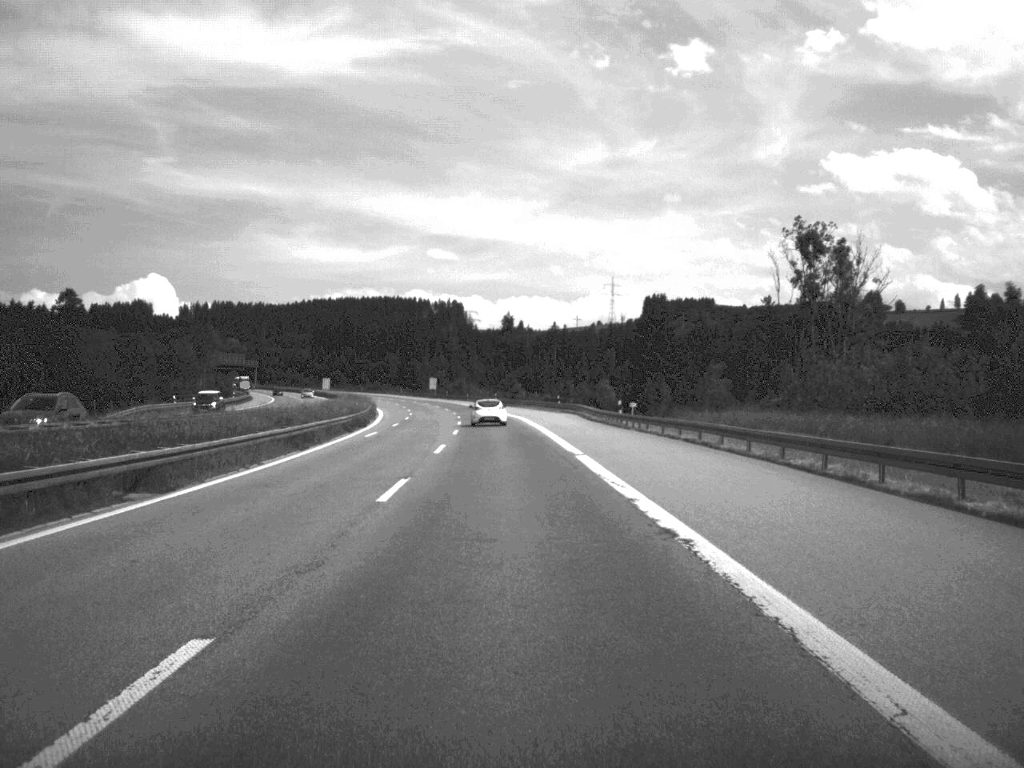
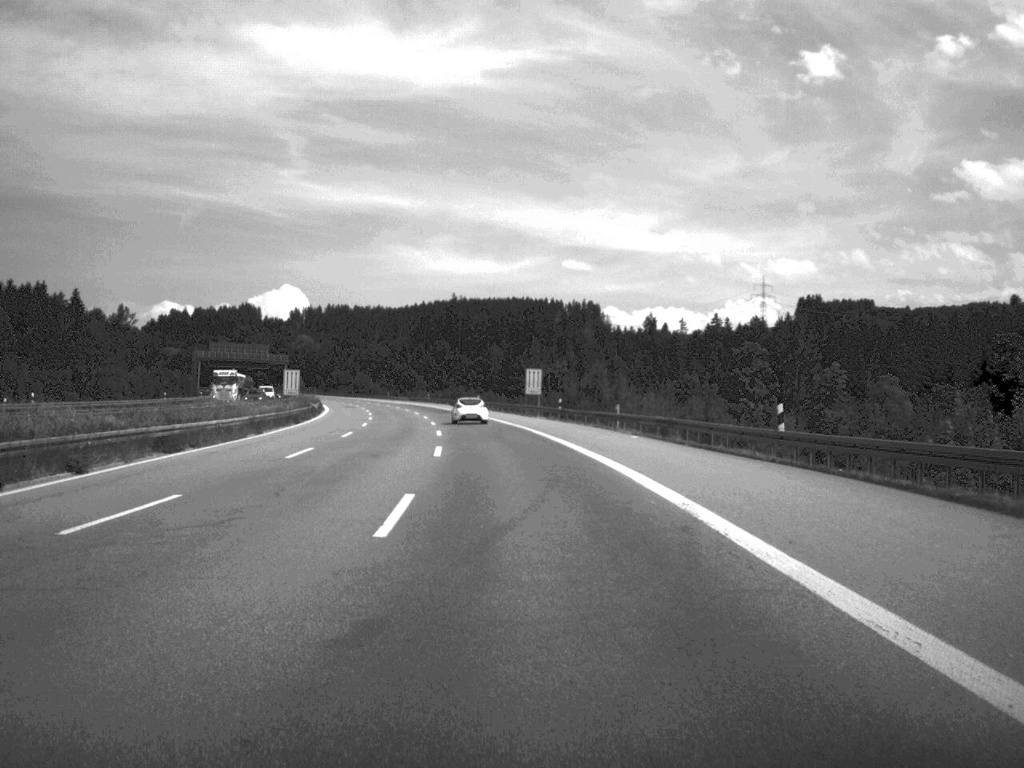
(-6.4, +125.8) m; -6°
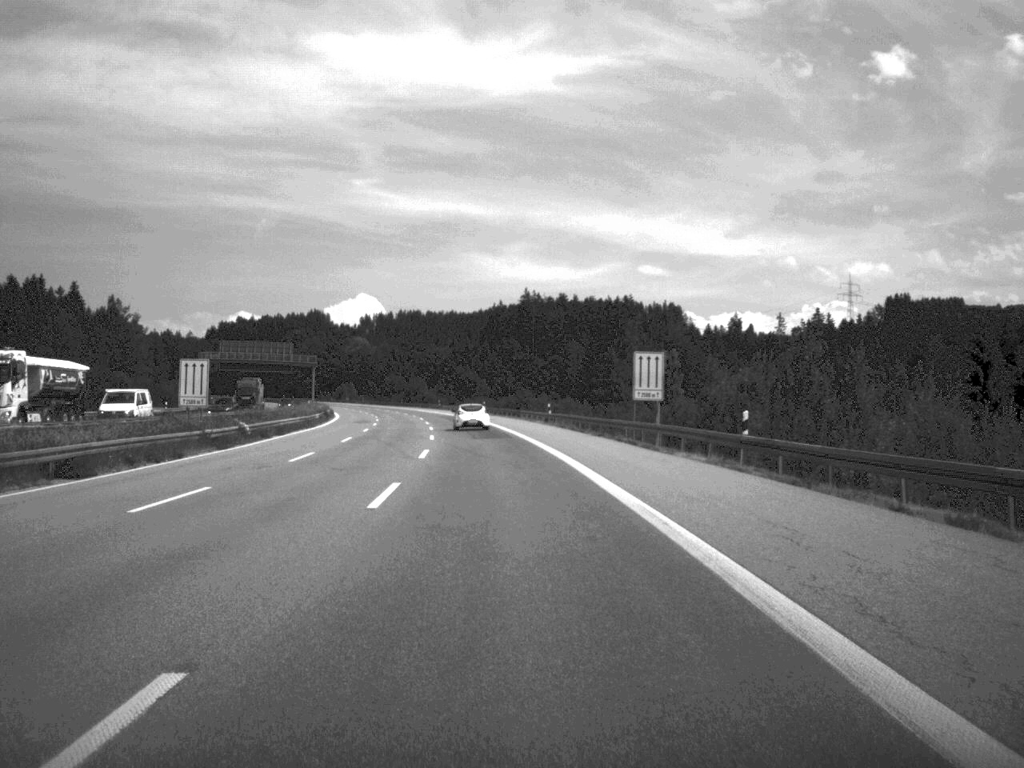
(-1.4, +47.2) m; -4°
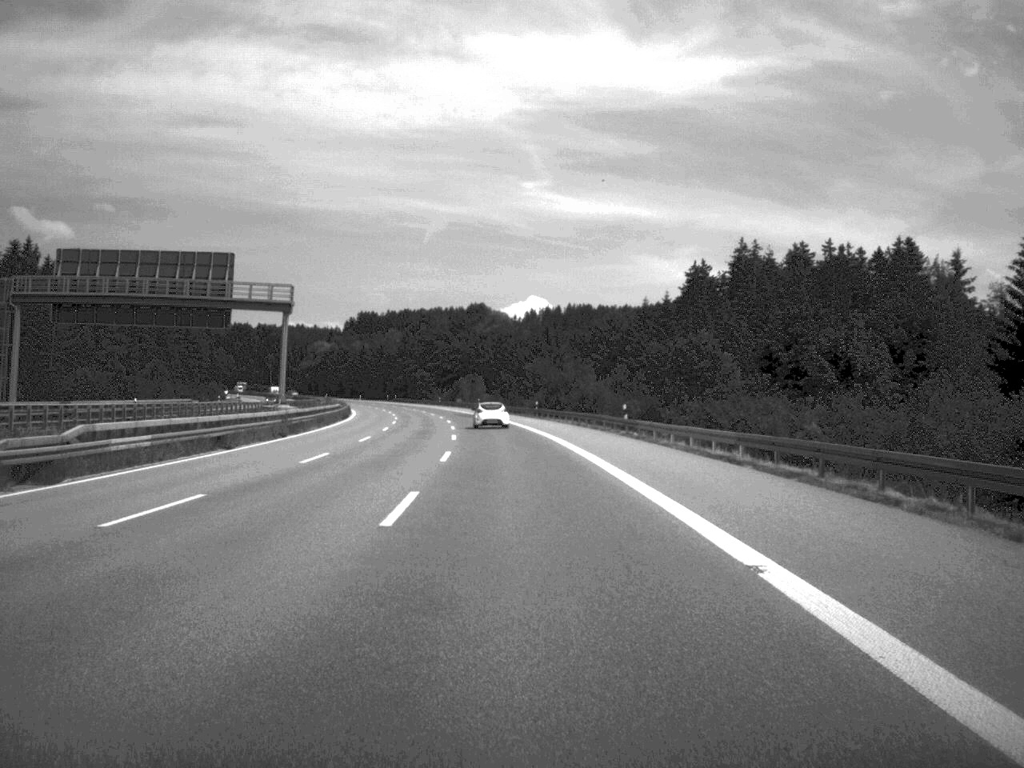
(-9.1, +123.3) m; -8°
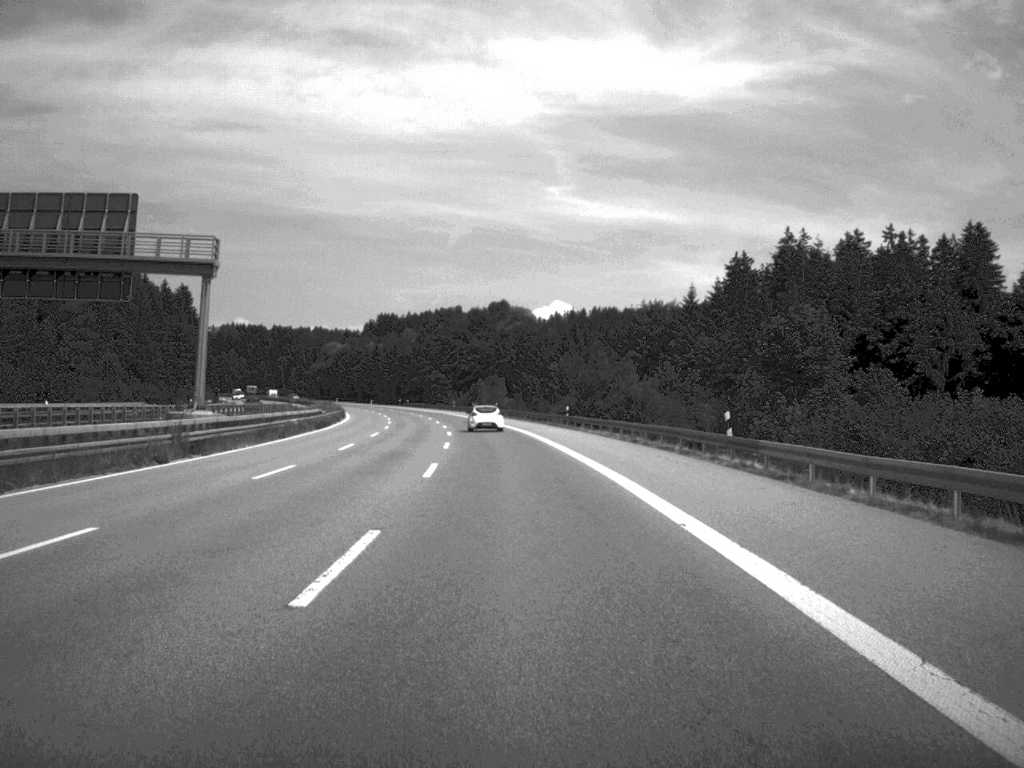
(-0.2, +23.4) m; -1°
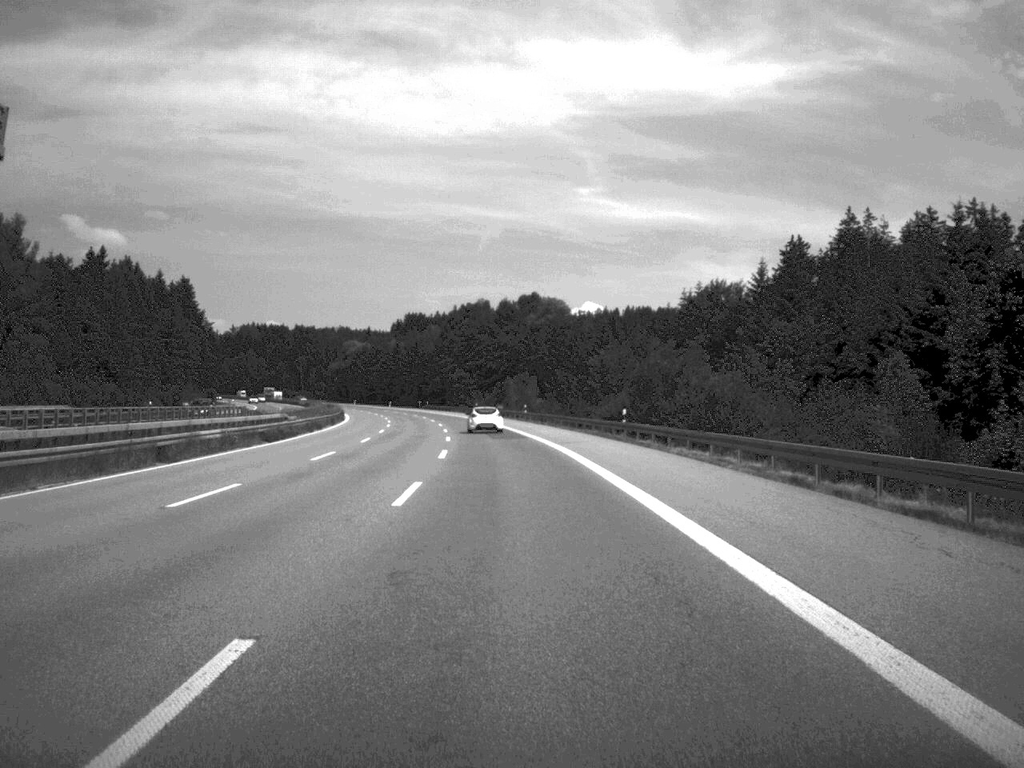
(-0.3, +24.5) m; -1°
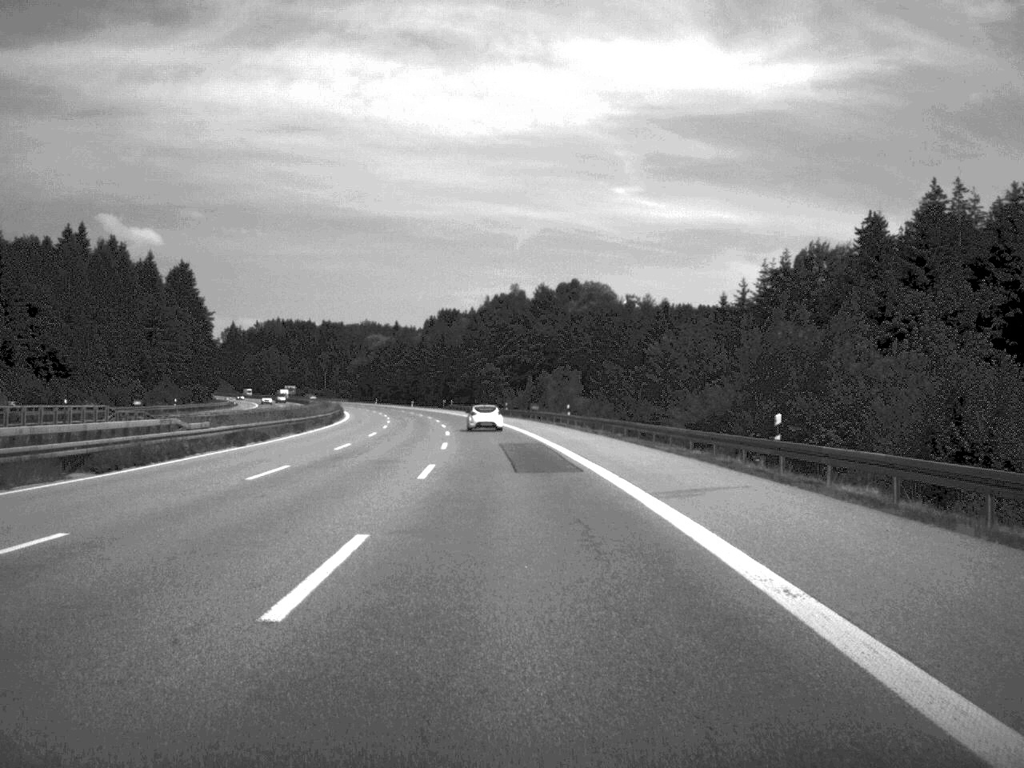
(-0.4, +27.9) m; -2°
